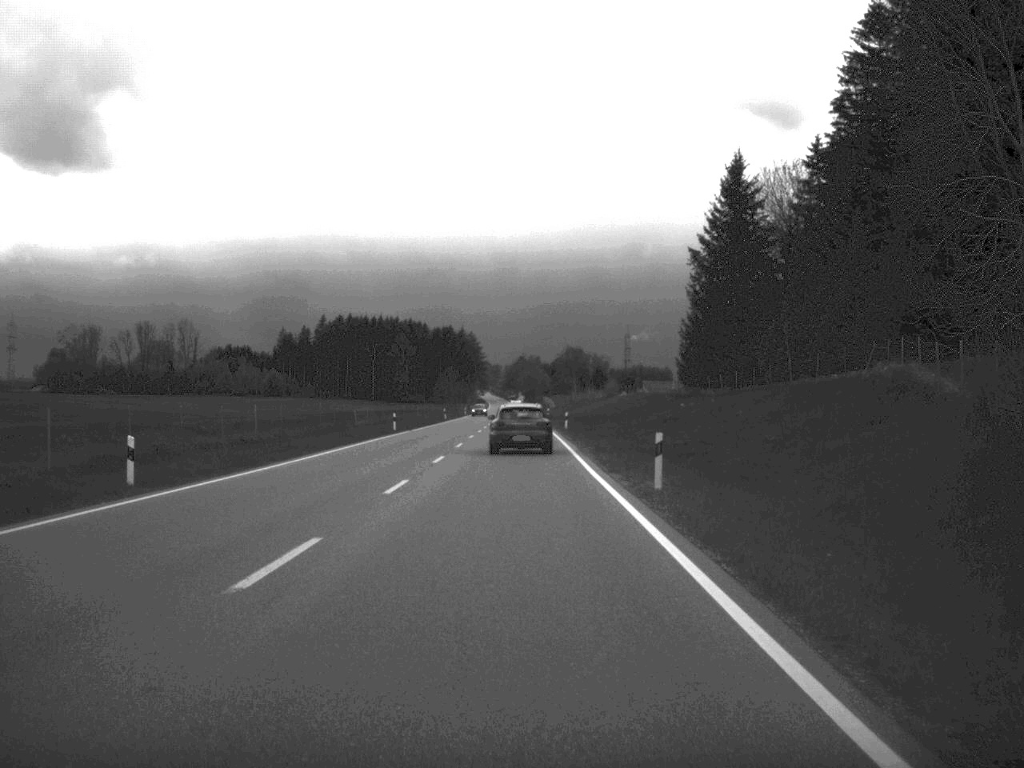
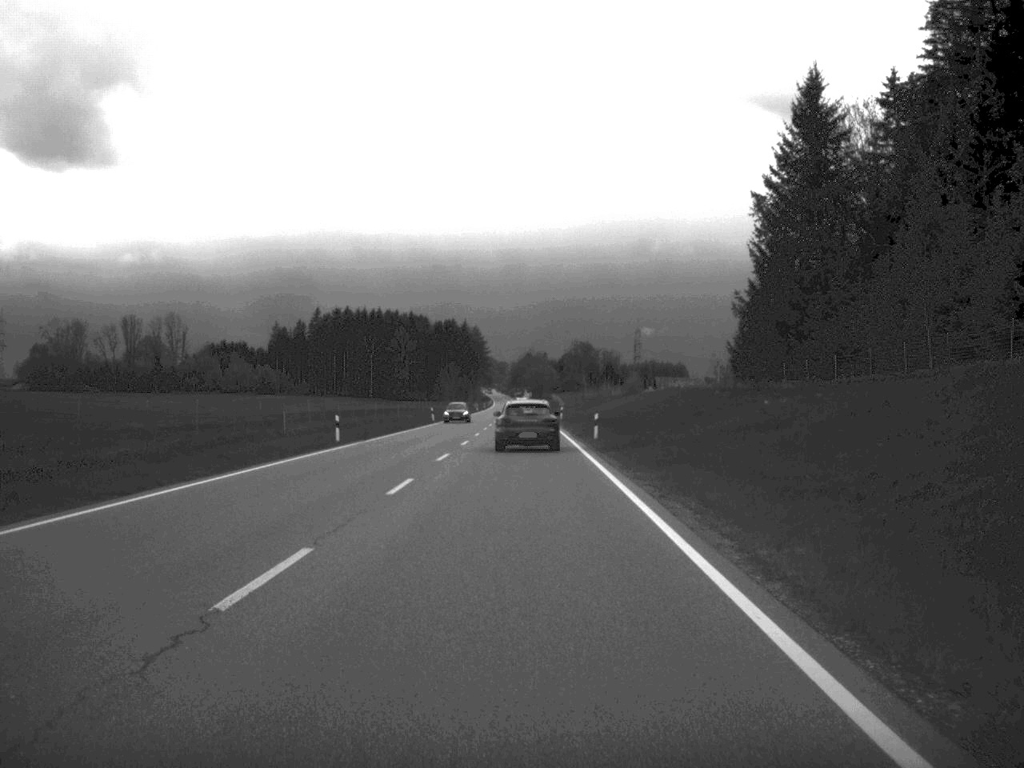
(-0.1, +24.5) m; 0°
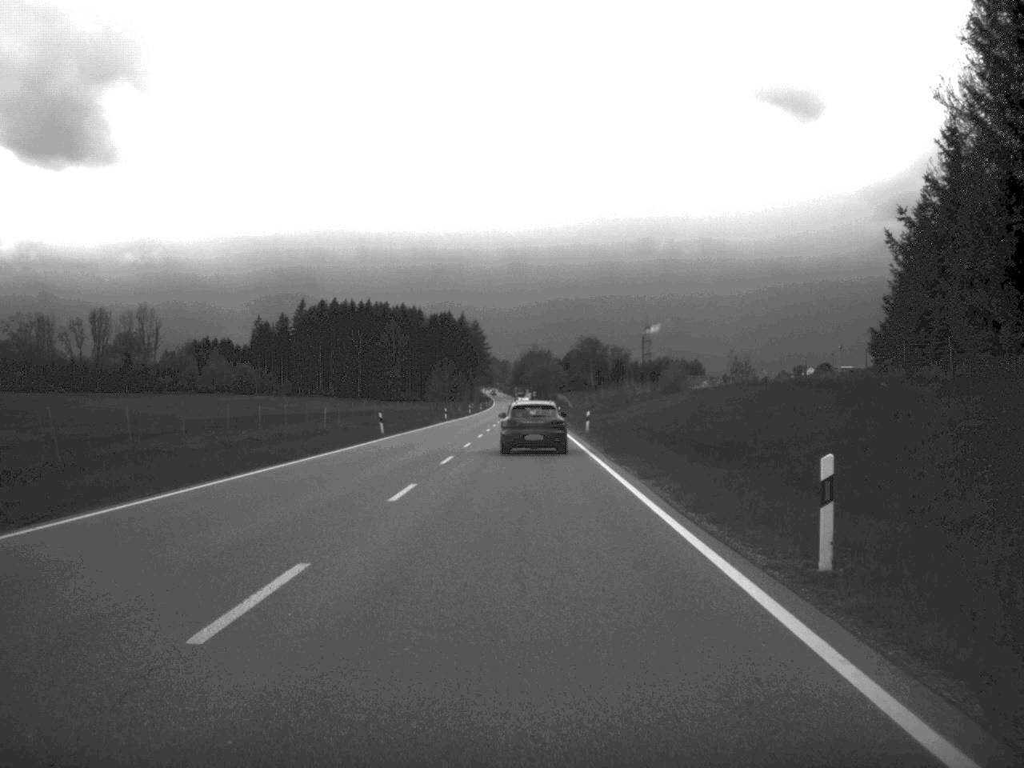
(-0.1, +36.7) m; 0°
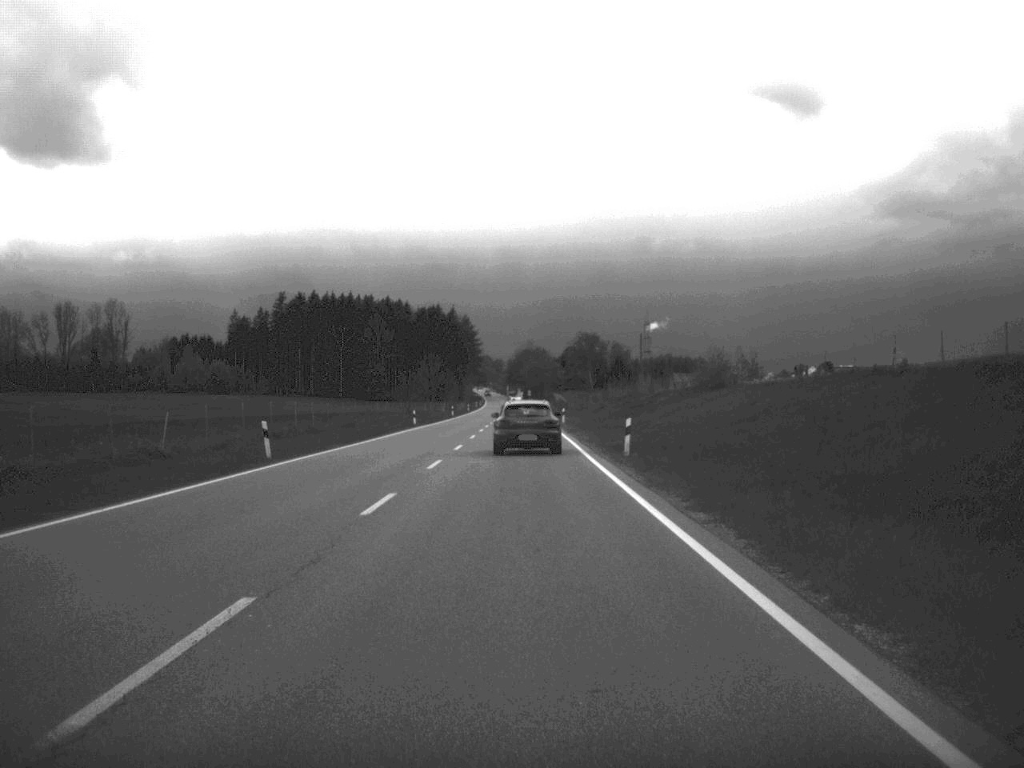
(0.0, +26.2) m; 0°
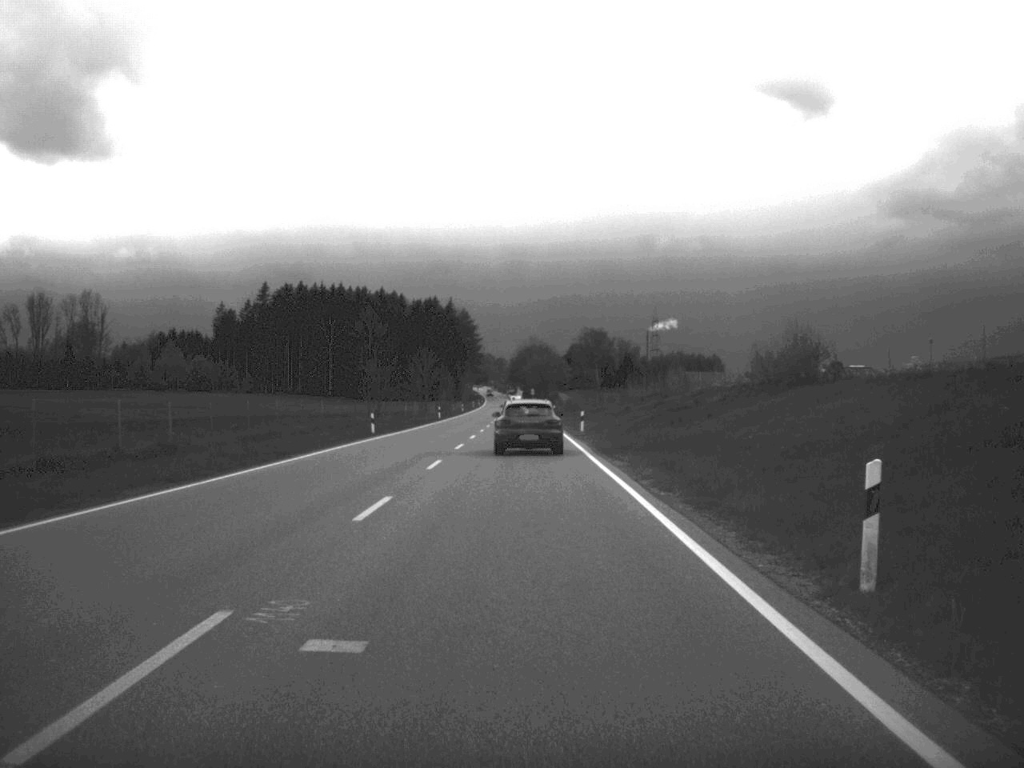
(0.0, +24.3) m; 0°
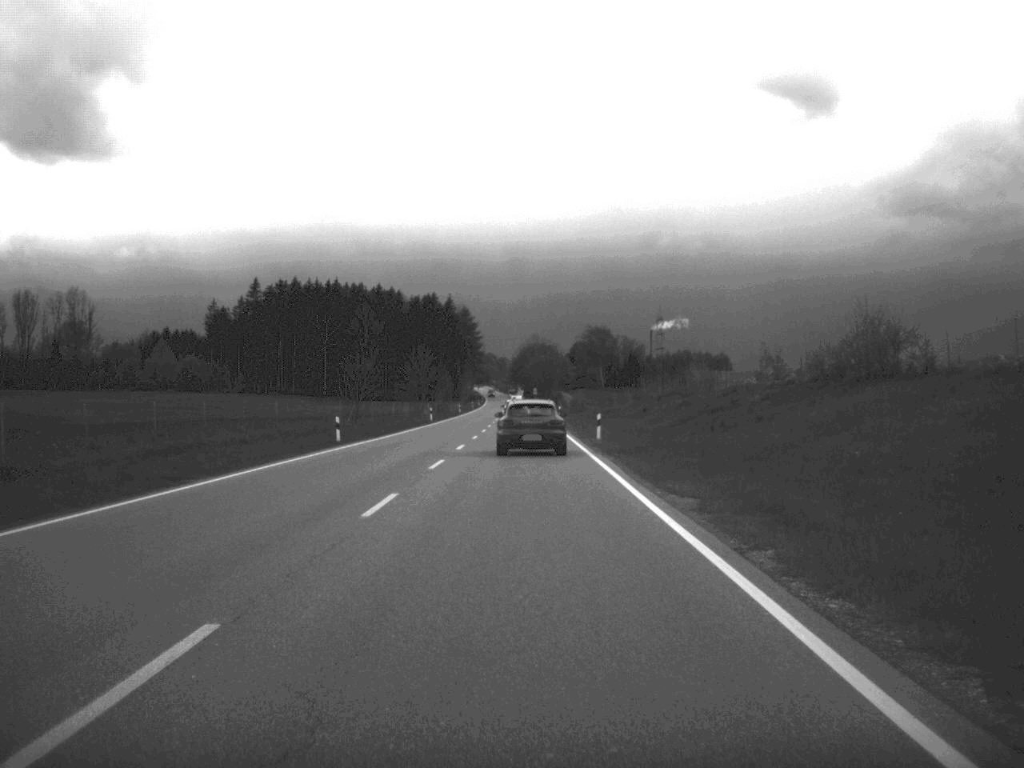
(0.0, +11.8) m; 0°
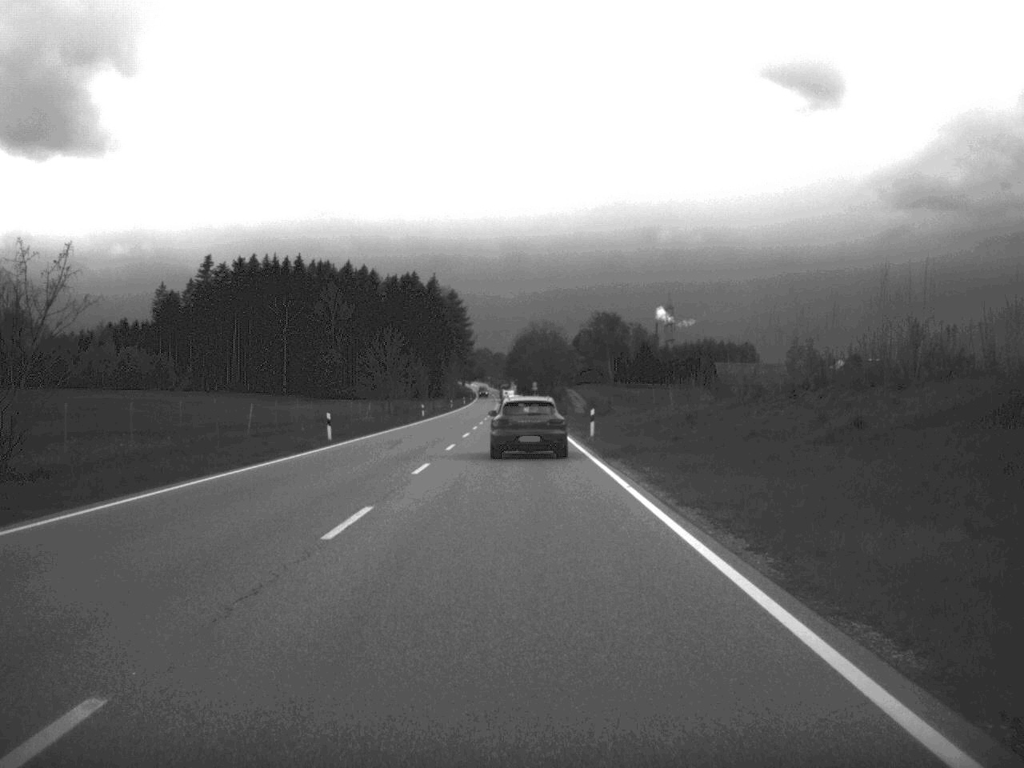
(0.0, +49.7) m; 0°
